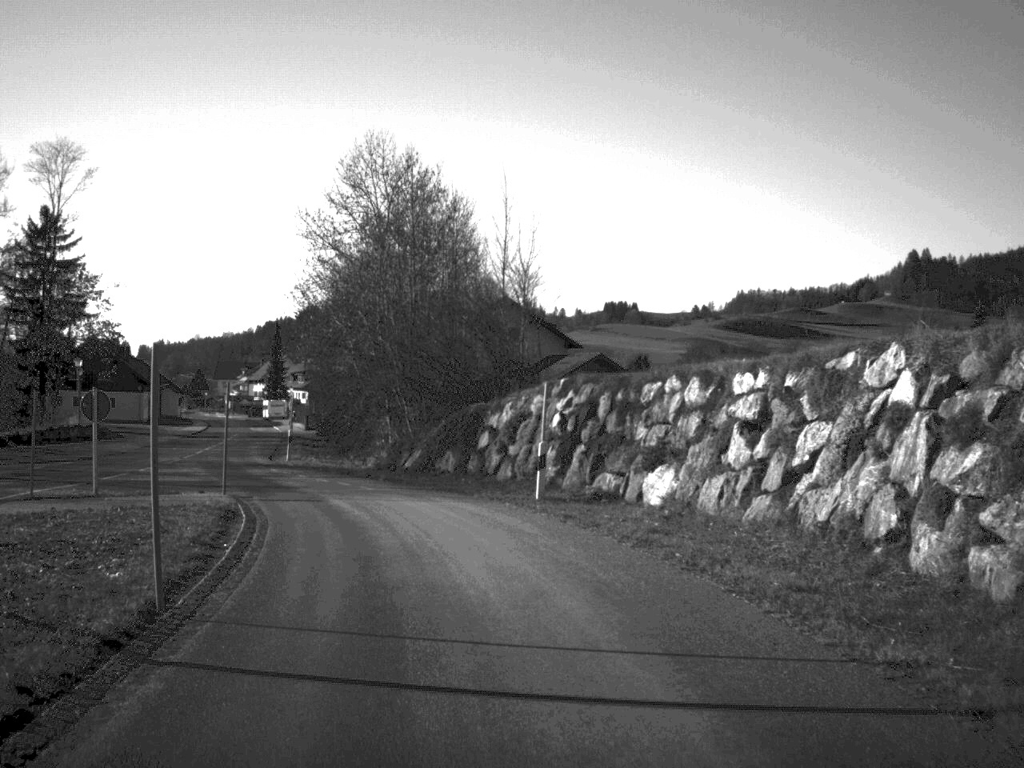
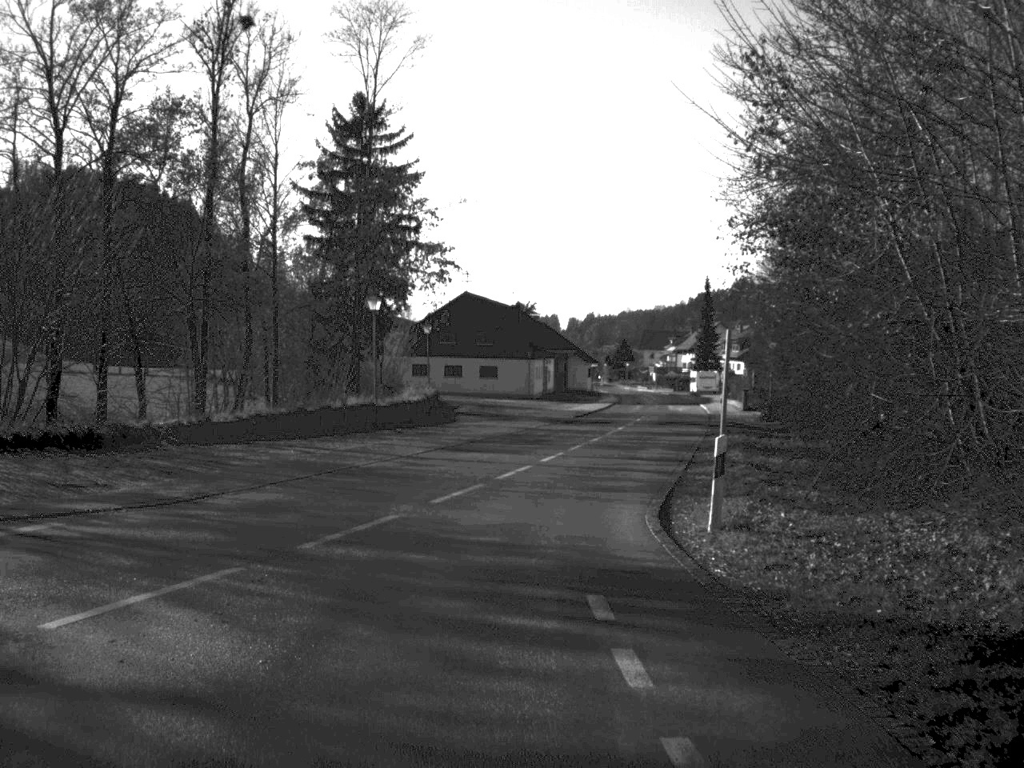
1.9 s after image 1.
(-4.8, +27.6) m; -19°
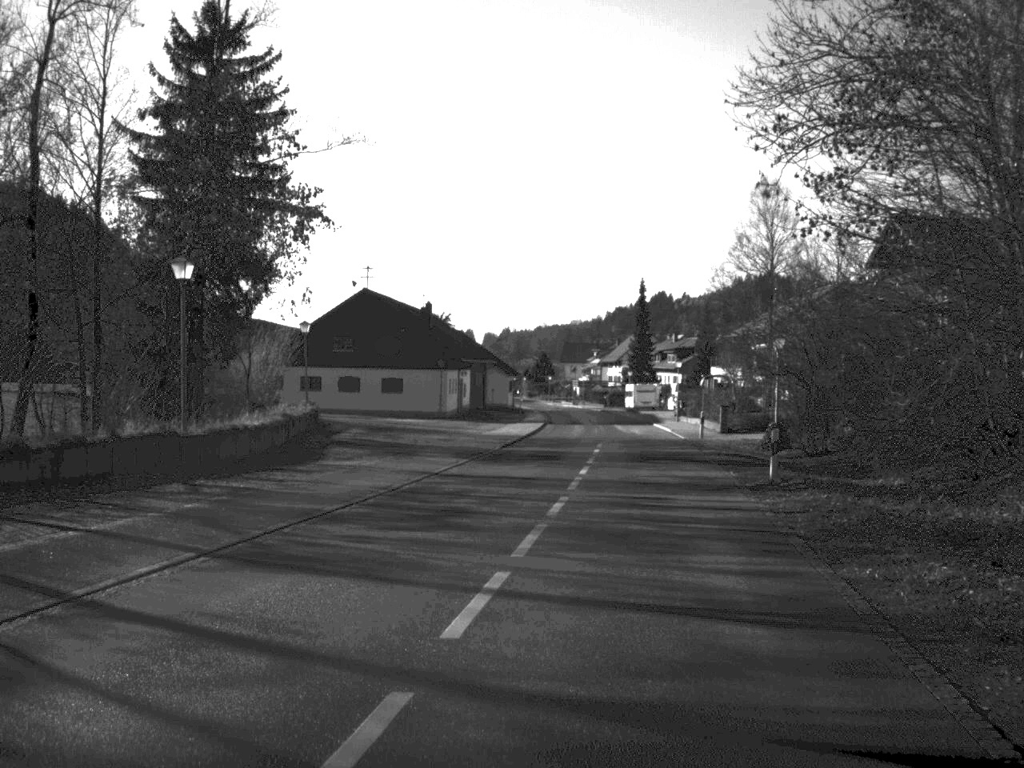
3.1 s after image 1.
(+0.4, +17.4) m; +4°
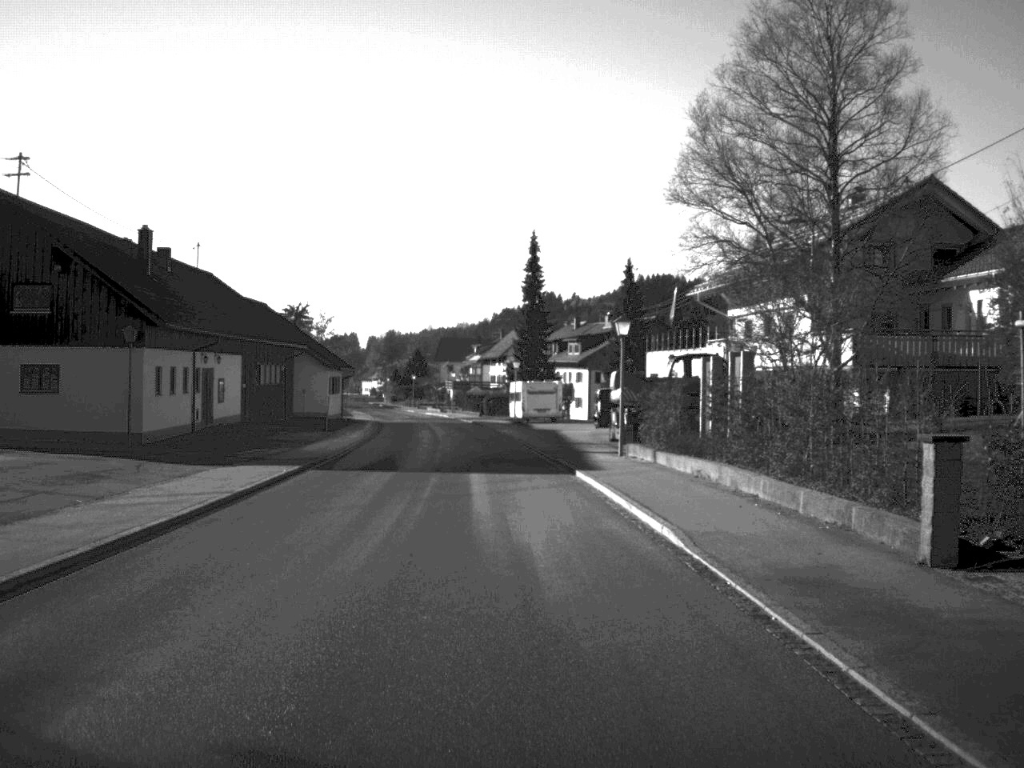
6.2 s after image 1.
(+3.3, +43.2) m; +5°
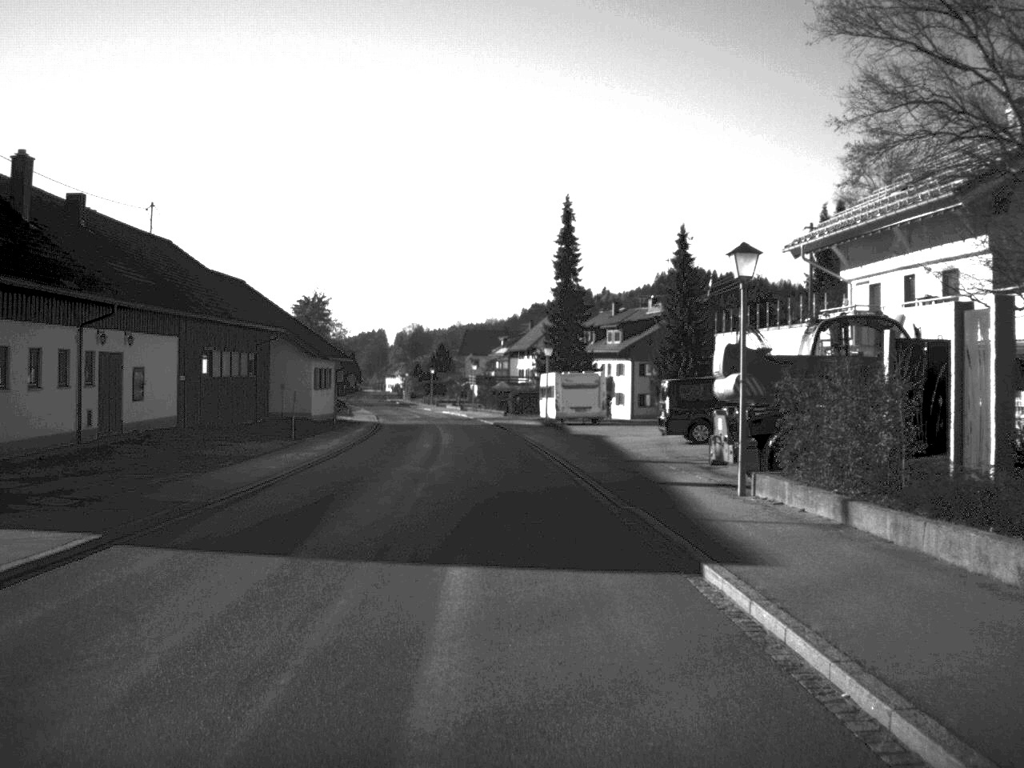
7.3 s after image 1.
(-0.2, +15.8) m; -1°
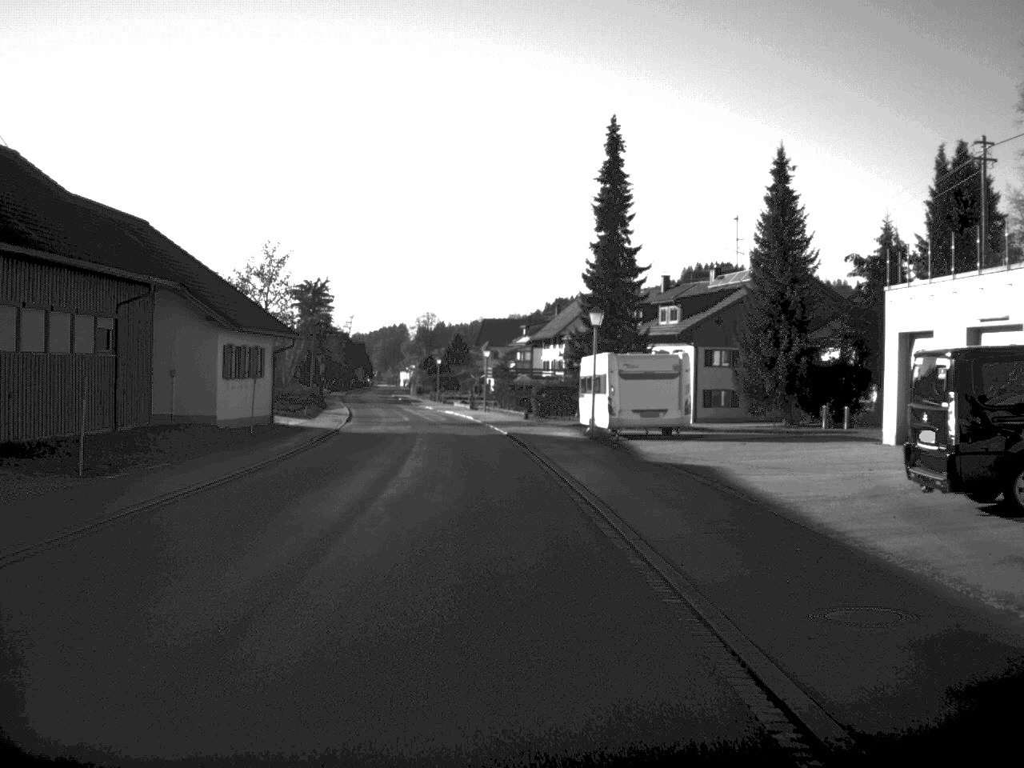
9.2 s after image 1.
(-0.3, +23.5) m; -1°
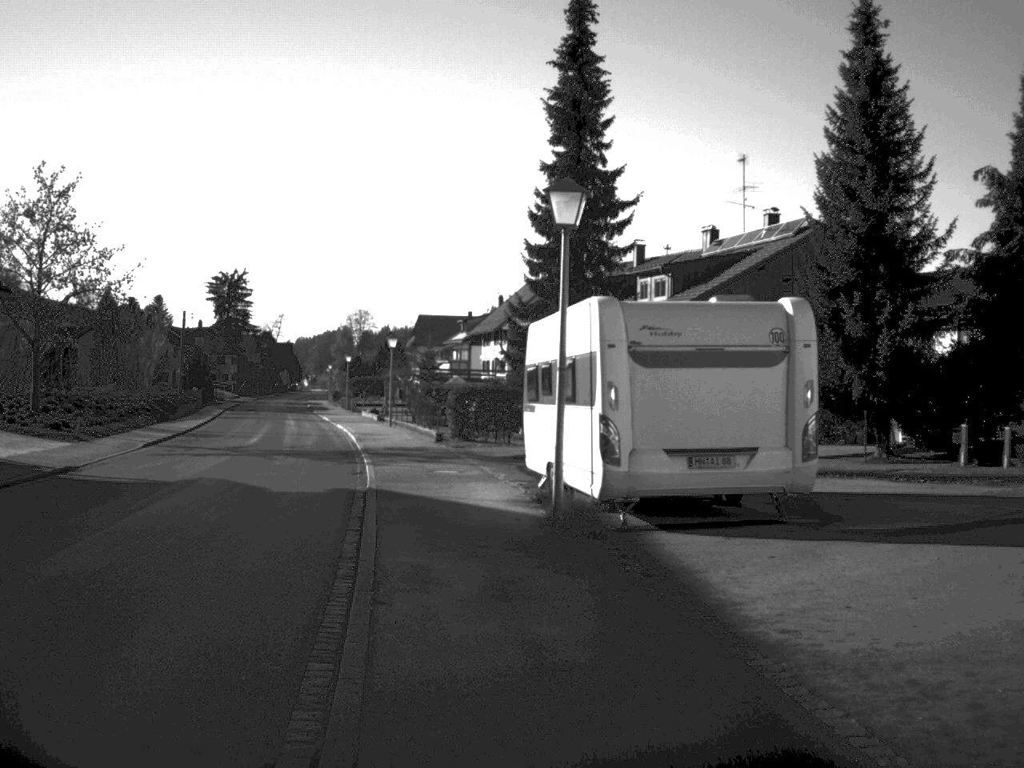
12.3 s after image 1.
(+0.9, +22.6) m; +2°
